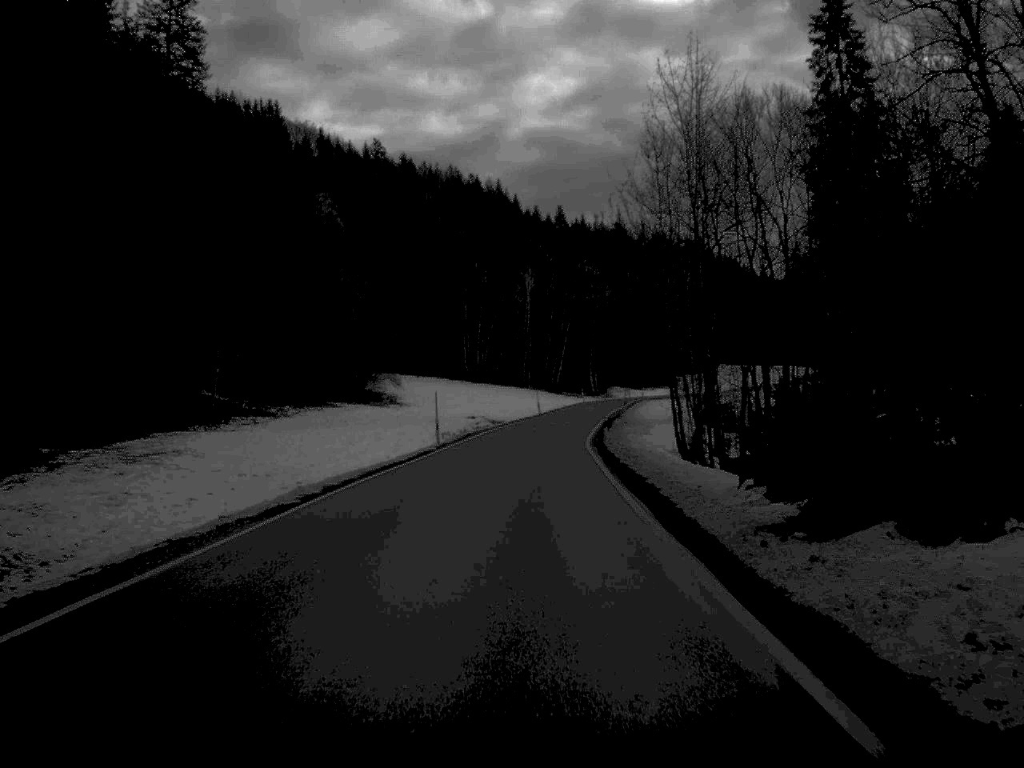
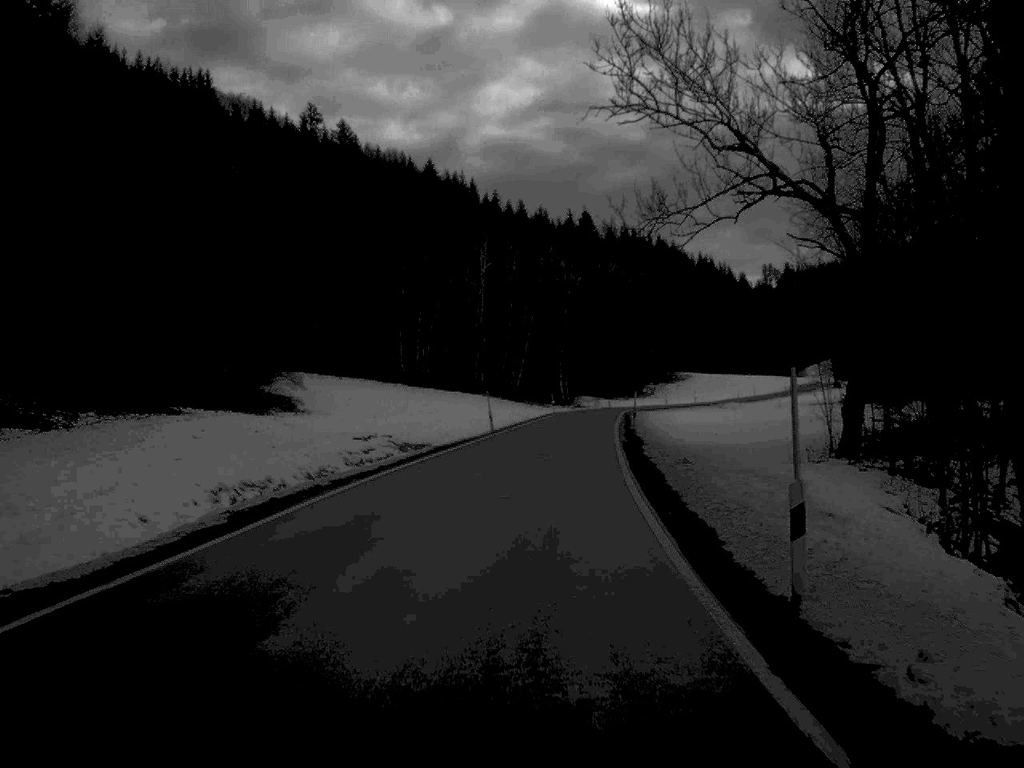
(+0.6, +39.8) m; +2°
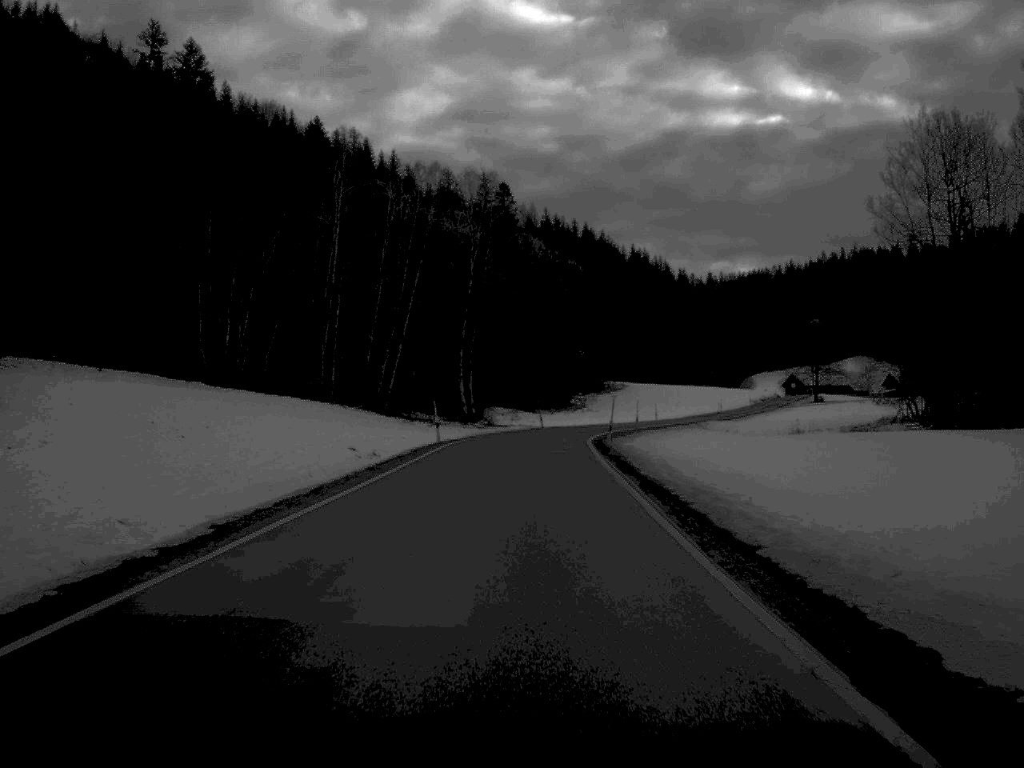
(+2.2, +58.0) m; +4°
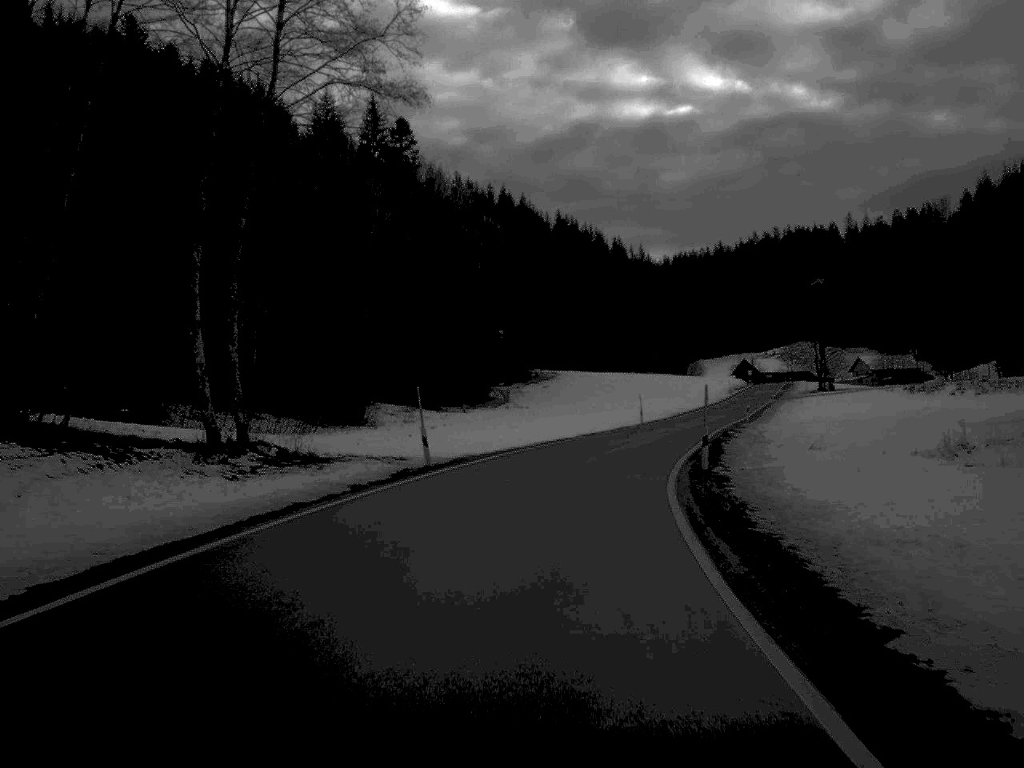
(+1.3, +56.8) m; +4°
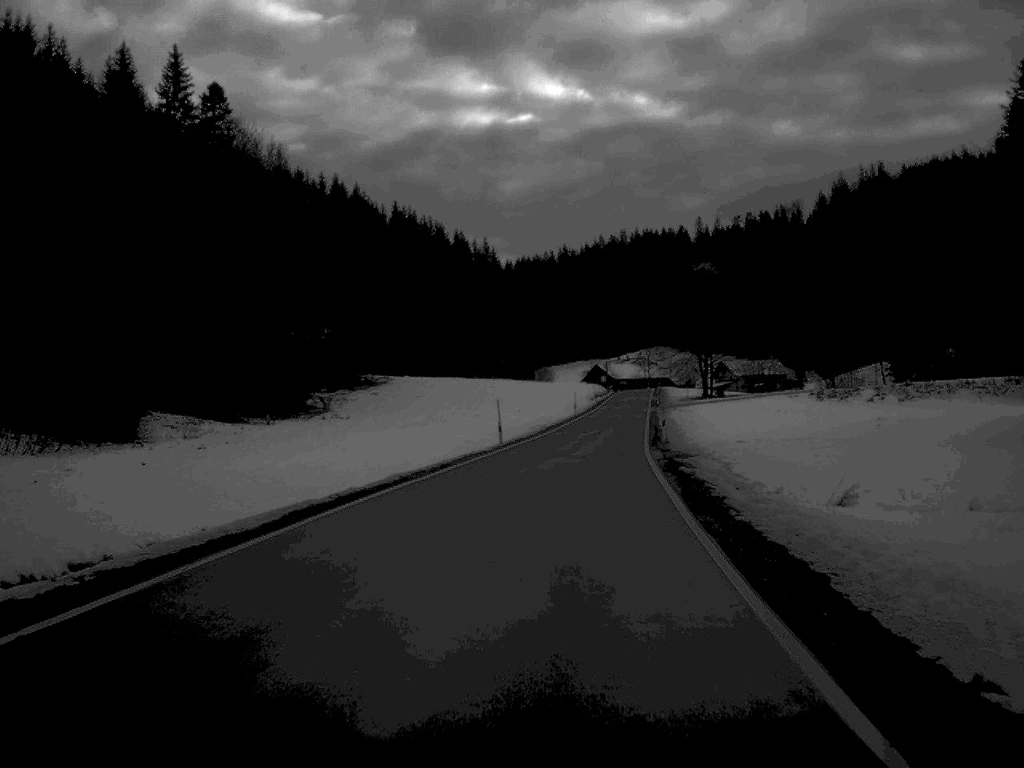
(+1.7, +27.8) m; +7°
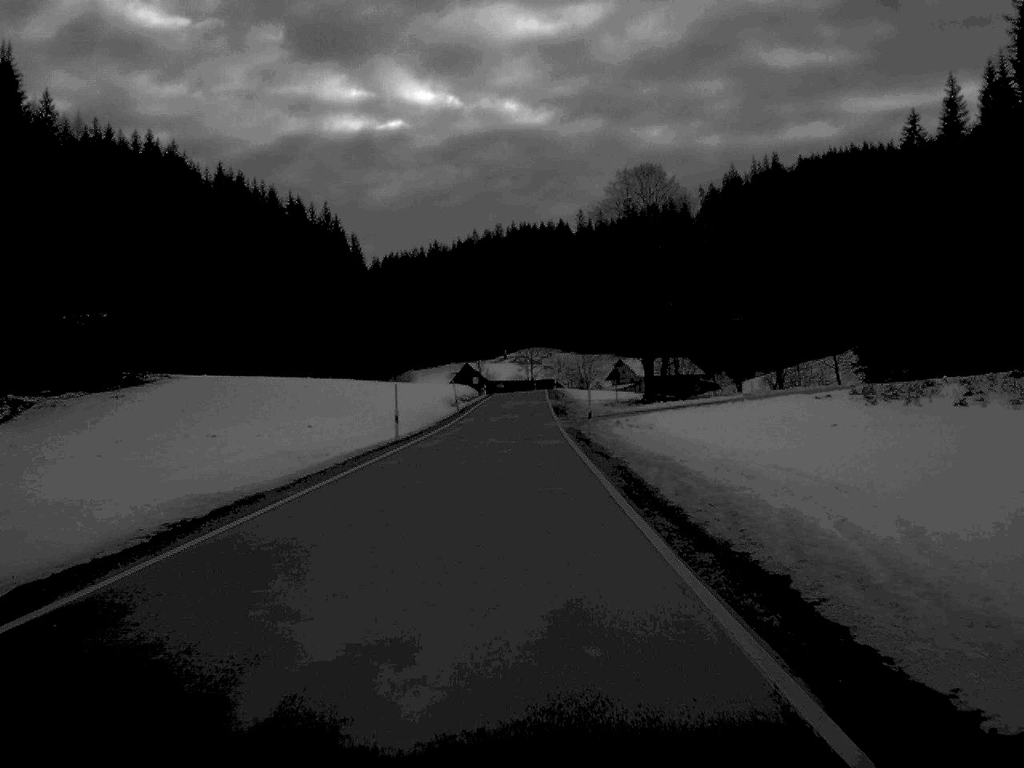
(+3.7, +57.9) m; +5°
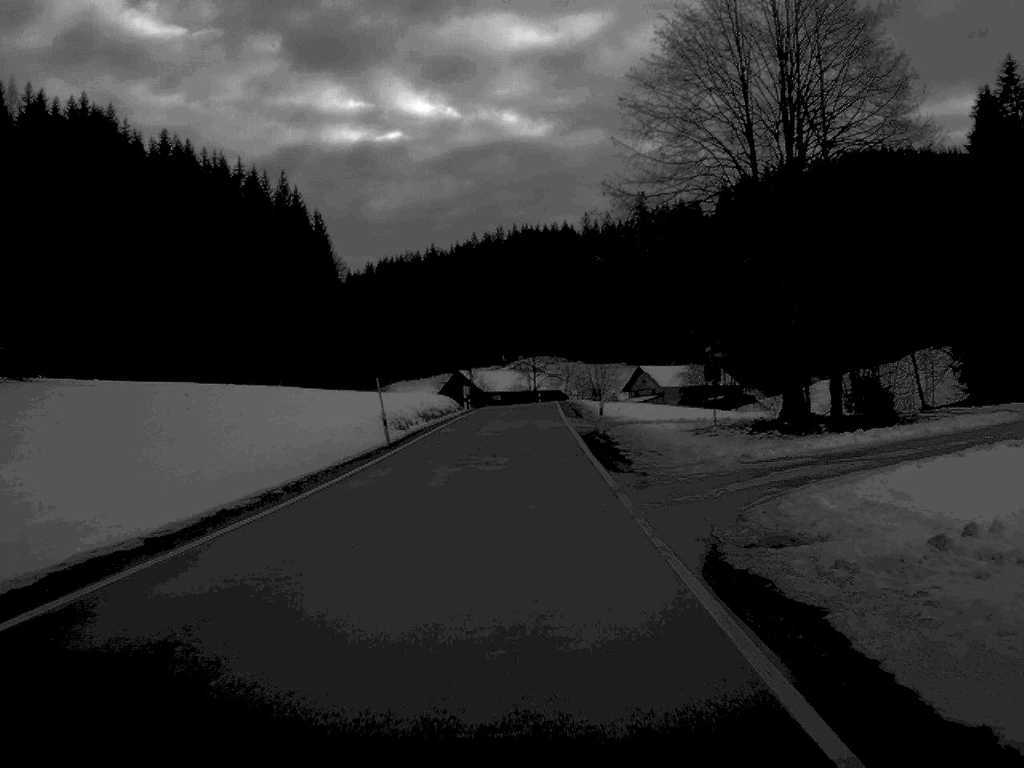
(0.0, +40.8) m; 0°
